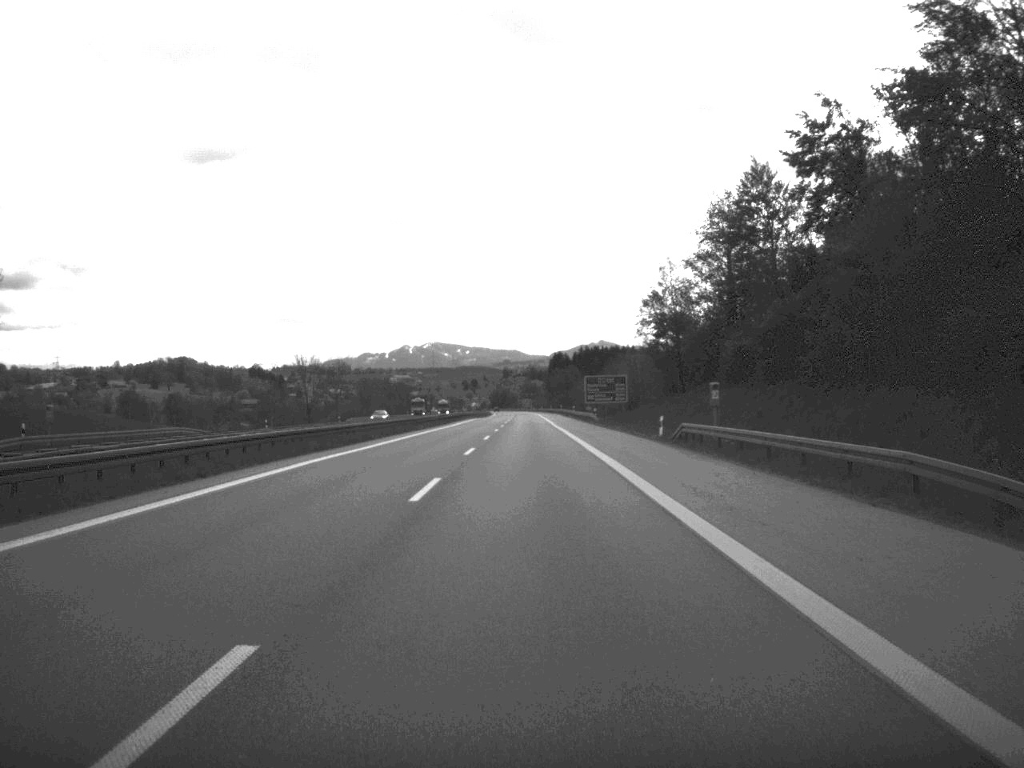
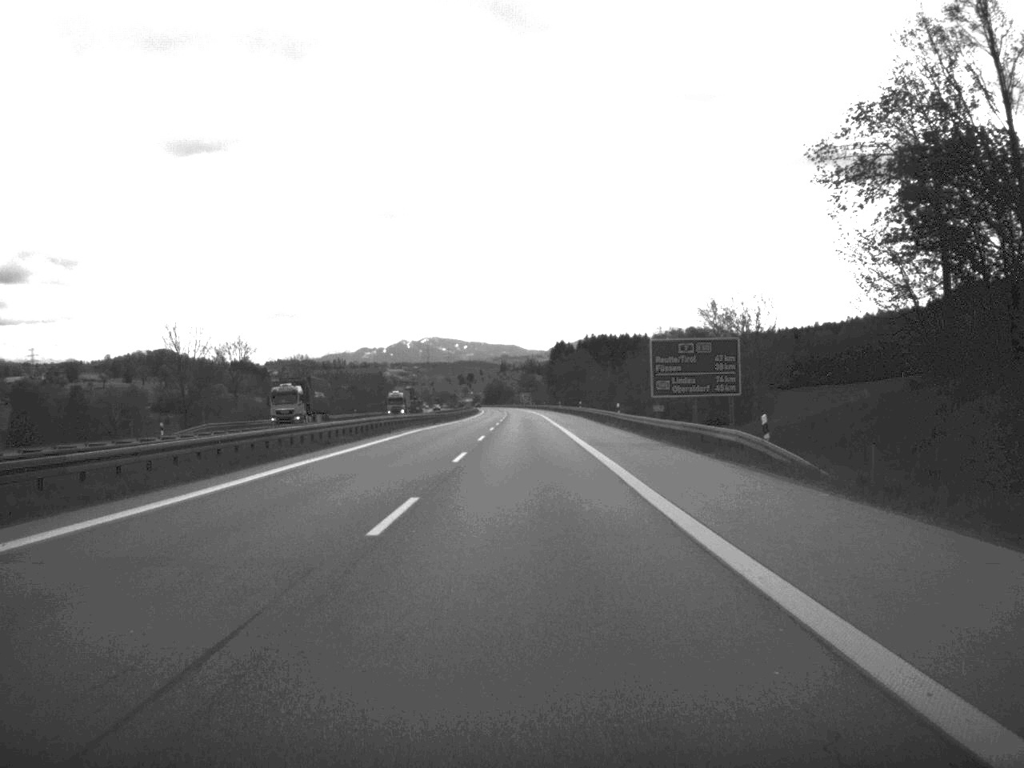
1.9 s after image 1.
(0.0, +75.8) m; 0°
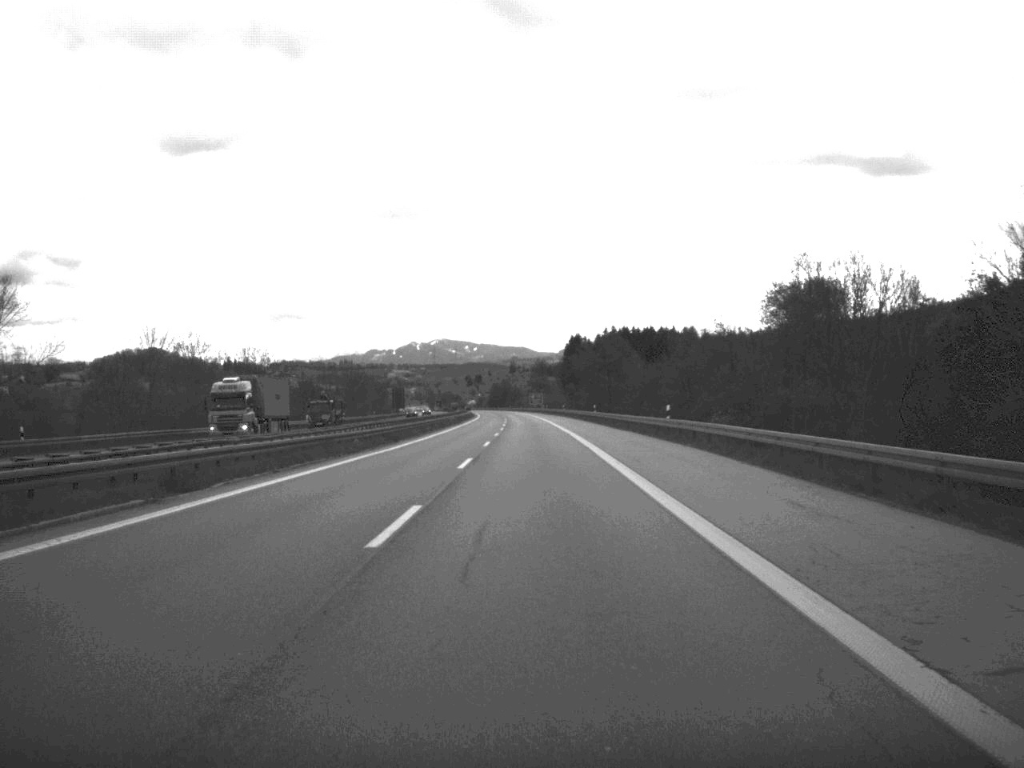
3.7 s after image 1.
(-0.2, +71.8) m; -1°
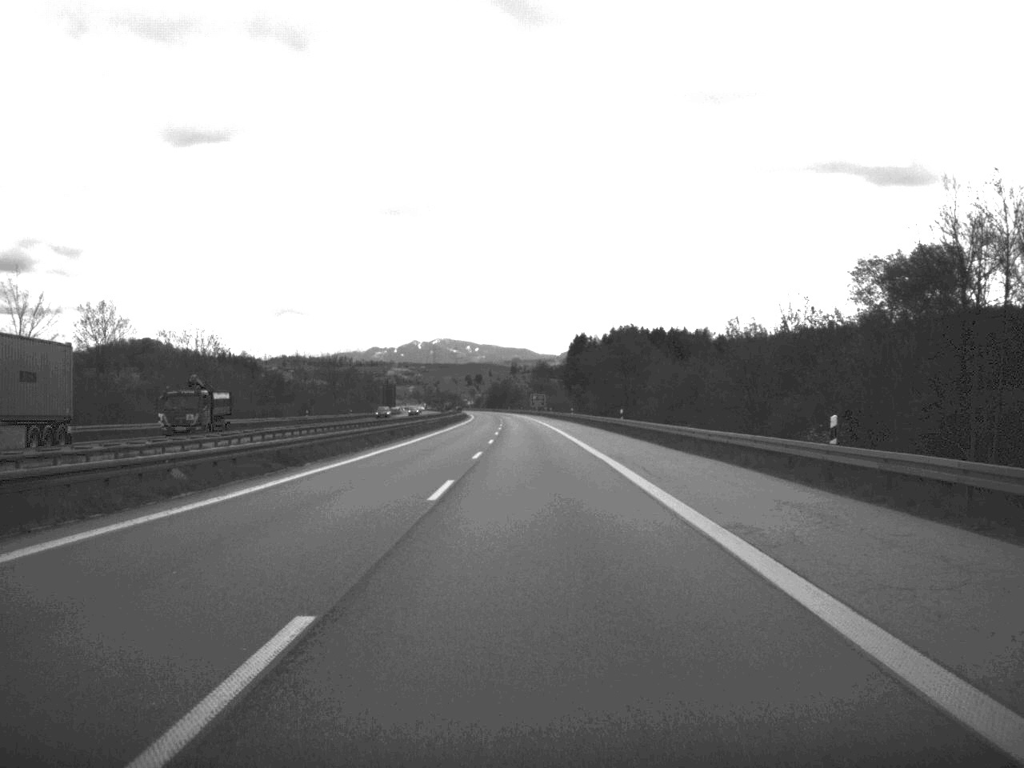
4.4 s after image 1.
(0.0, +28.3) m; 0°
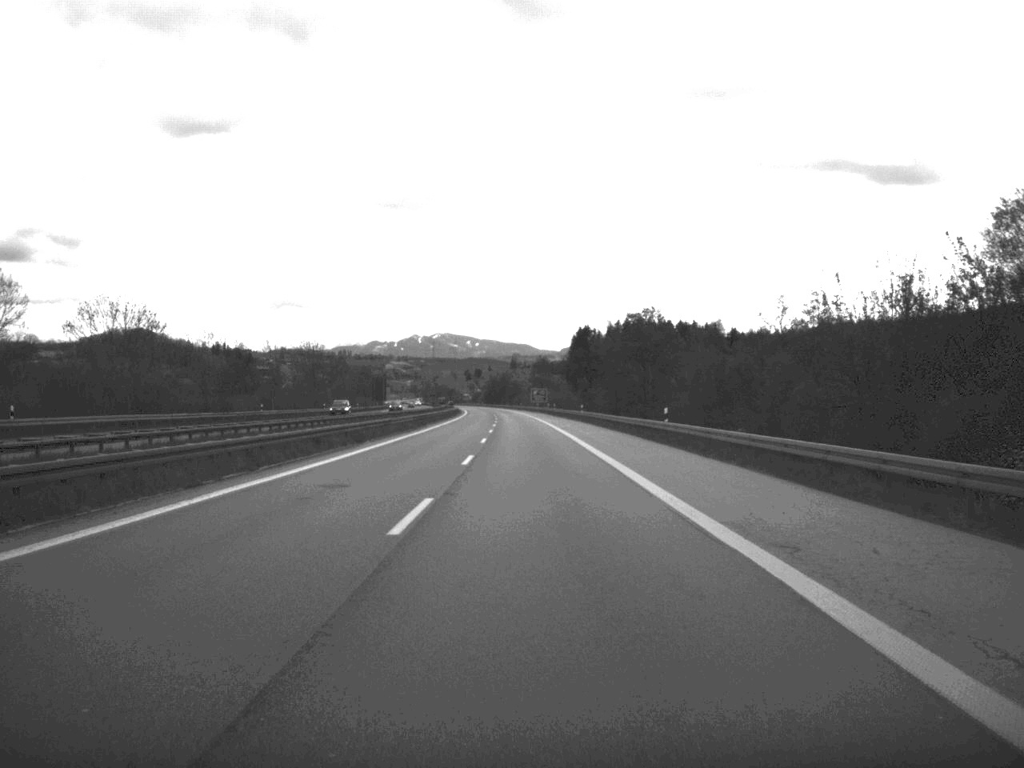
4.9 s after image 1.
(0.0, +23.9) m; 0°
